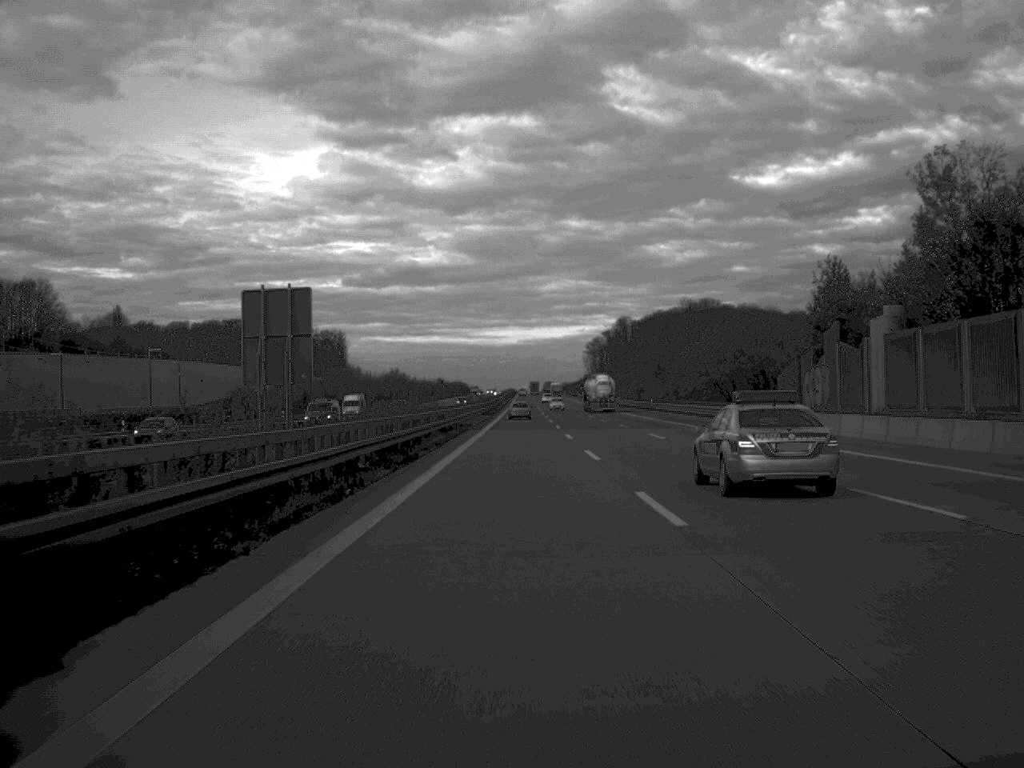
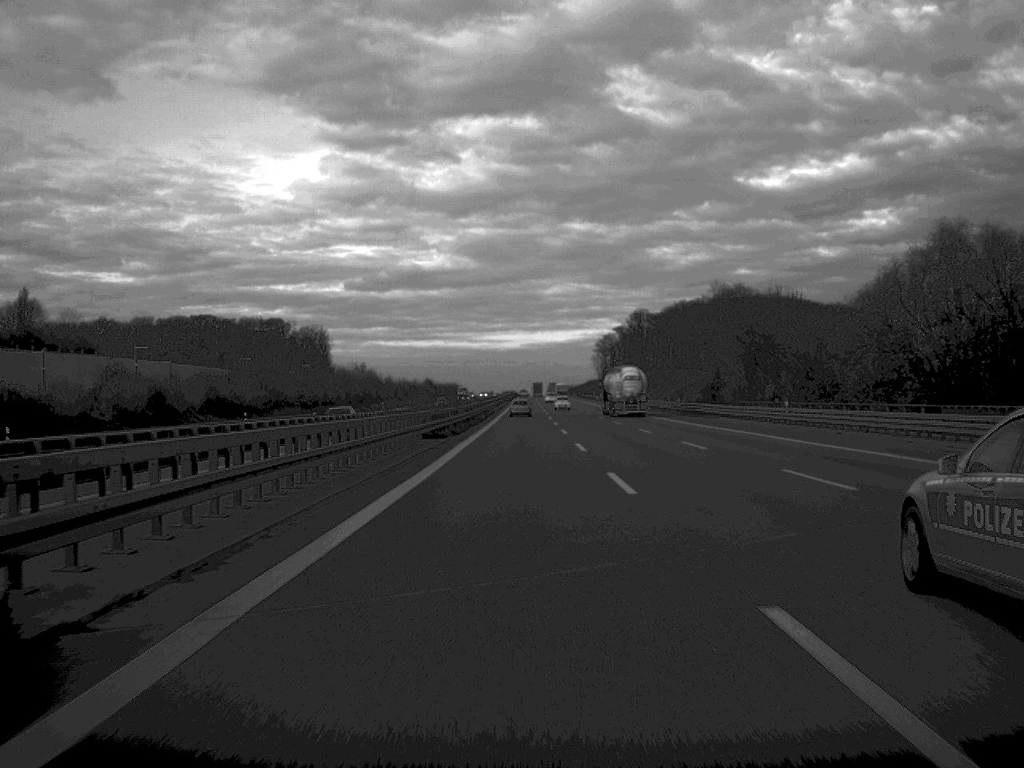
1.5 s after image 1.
(0.0, +66.5) m; 0°
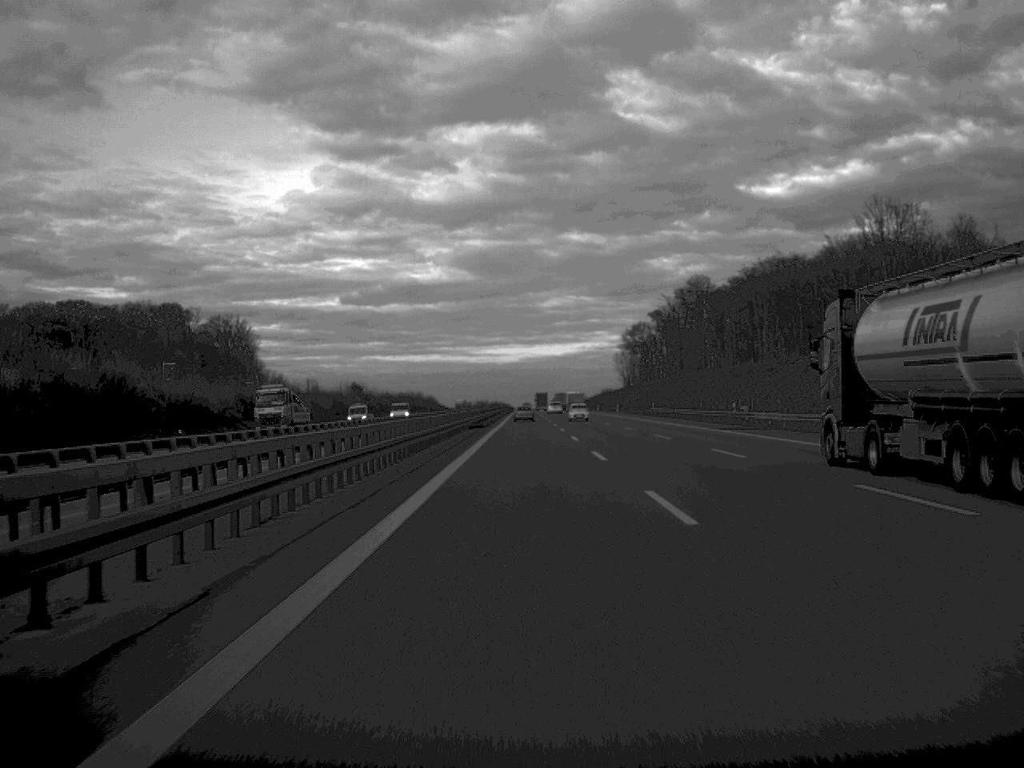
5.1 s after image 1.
(-0.4, +166.2) m; 0°
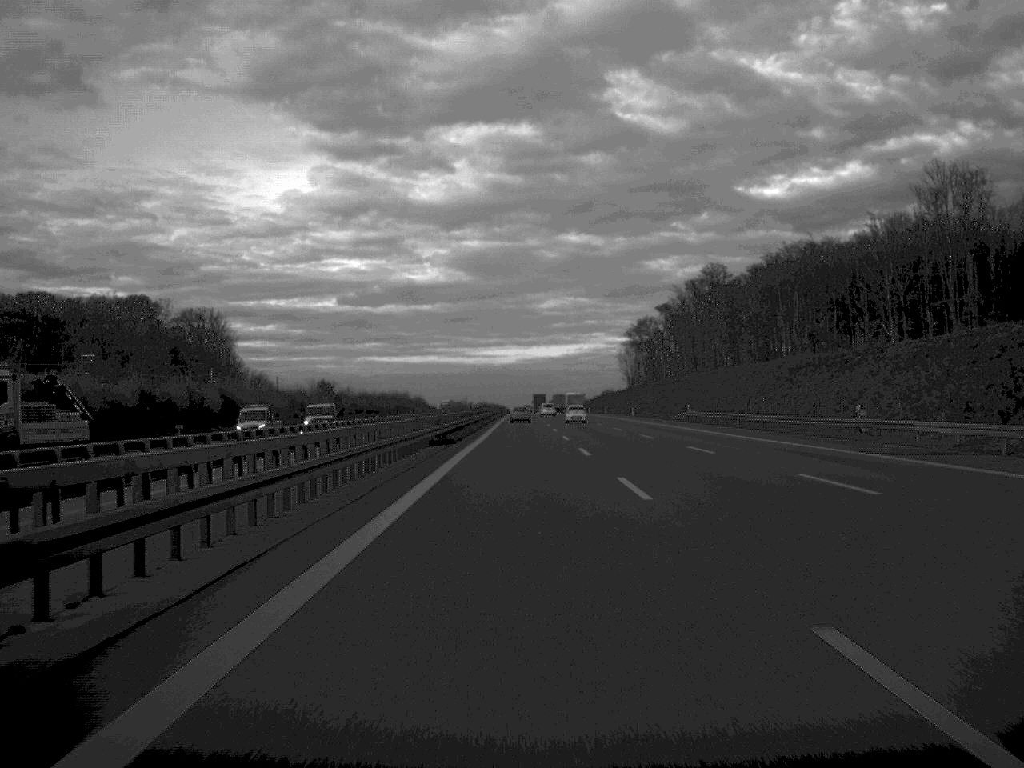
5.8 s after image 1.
(0.0, +31.7) m; 0°
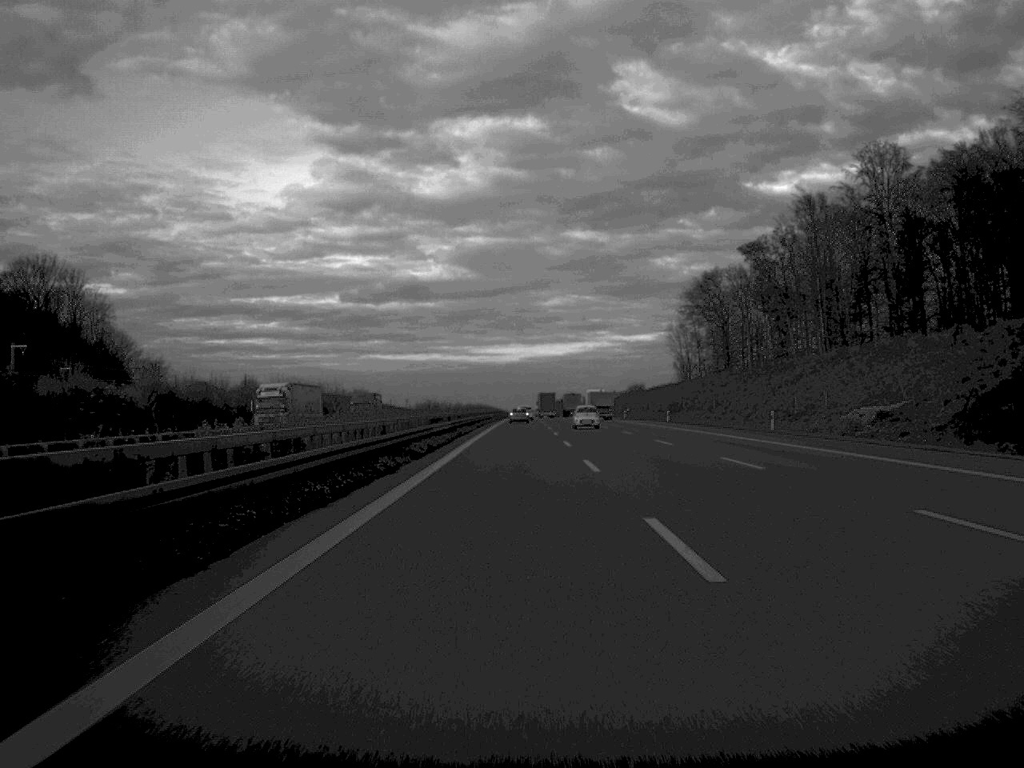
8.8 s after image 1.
(-0.3, +134.5) m; 0°
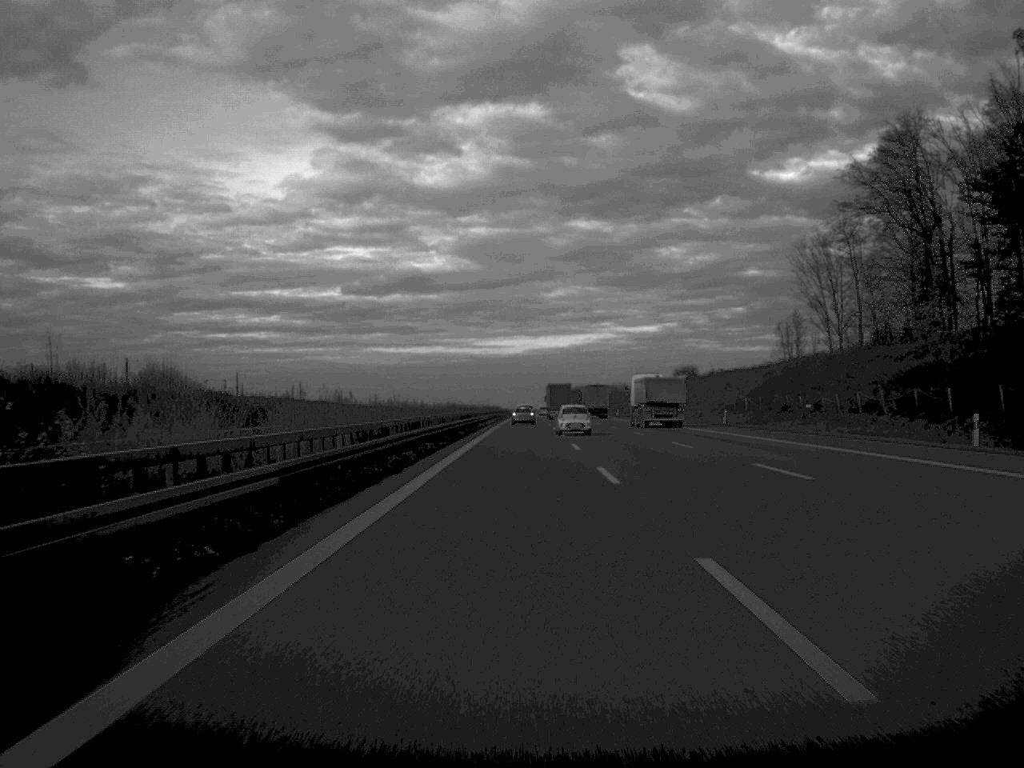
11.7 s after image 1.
(-0.2, +130.0) m; 0°
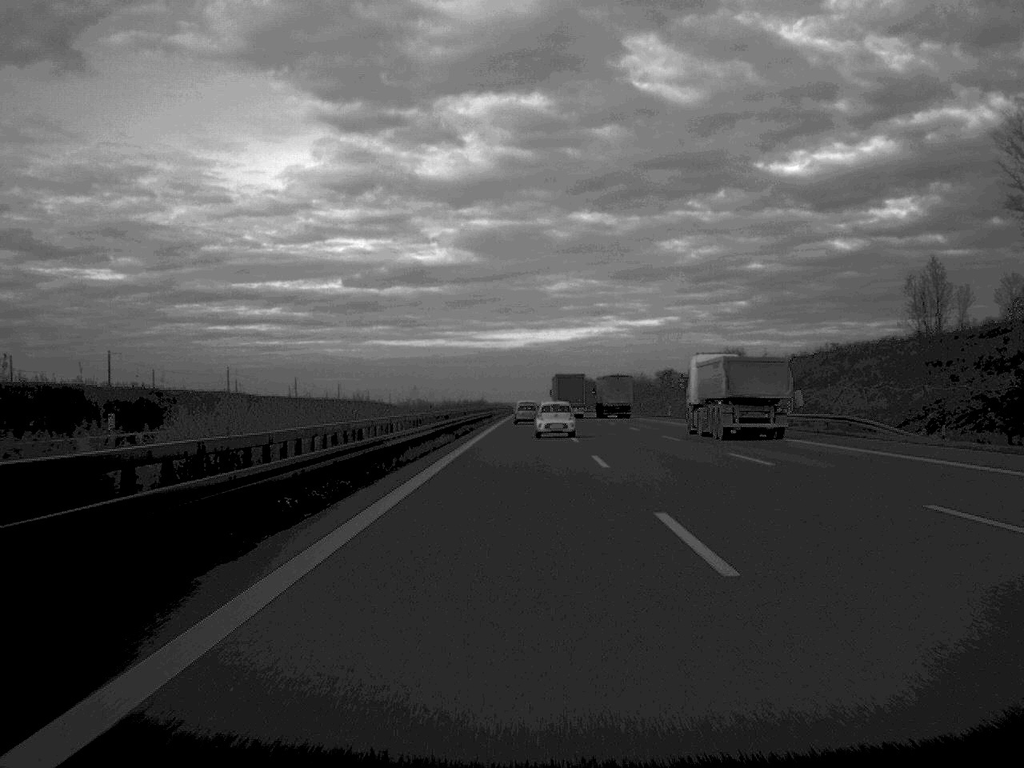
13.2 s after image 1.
(0.0, +66.9) m; 0°
